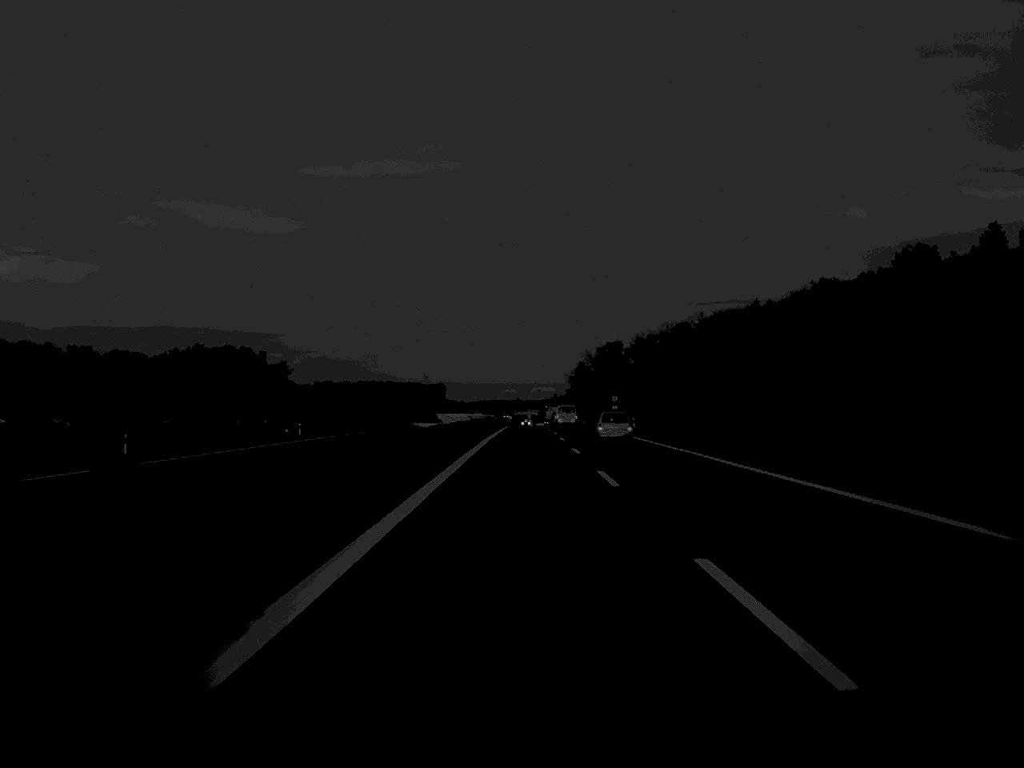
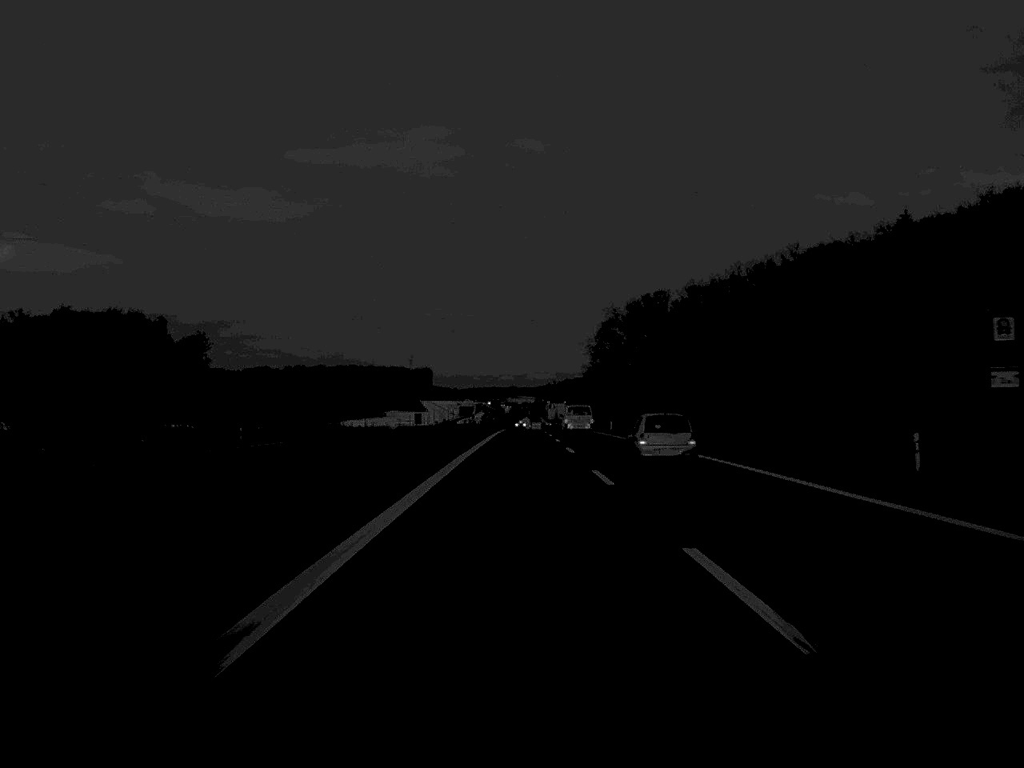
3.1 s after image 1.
(+0.1, +123.4) m; 0°
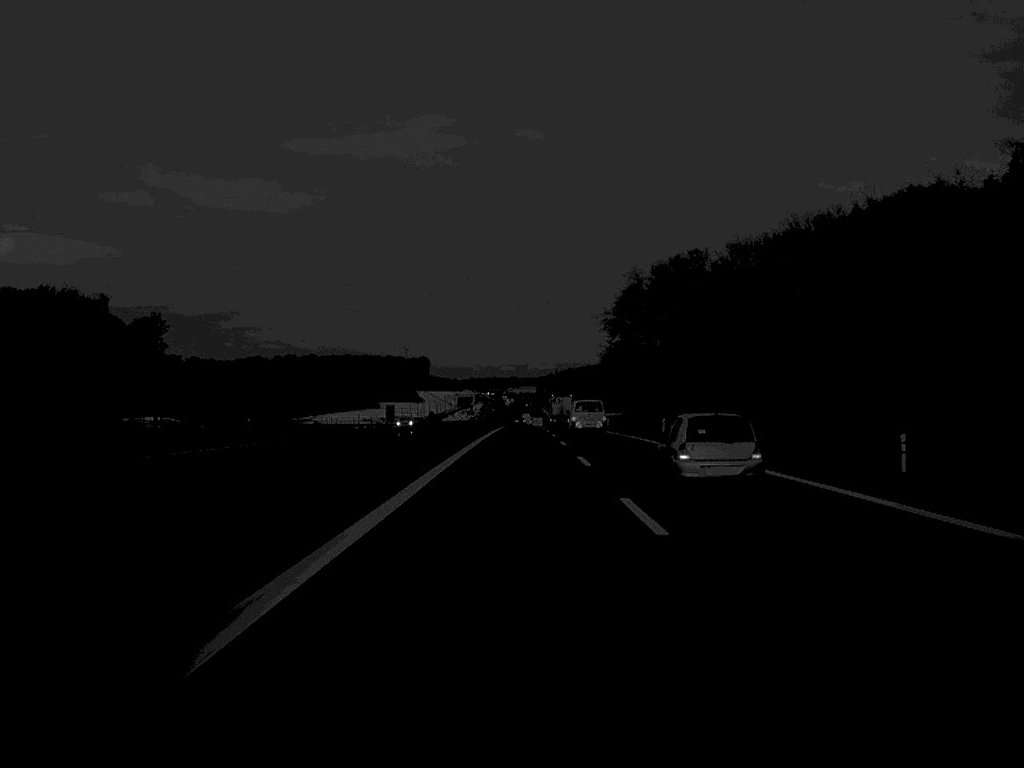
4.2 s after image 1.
(0.0, +48.2) m; 0°
